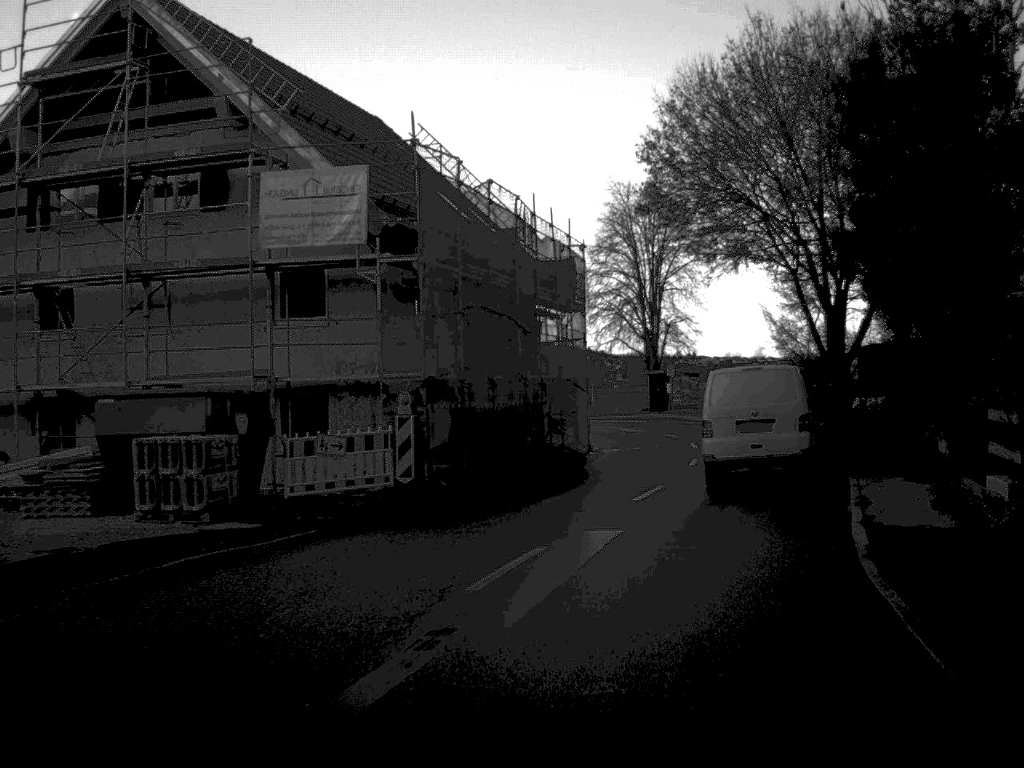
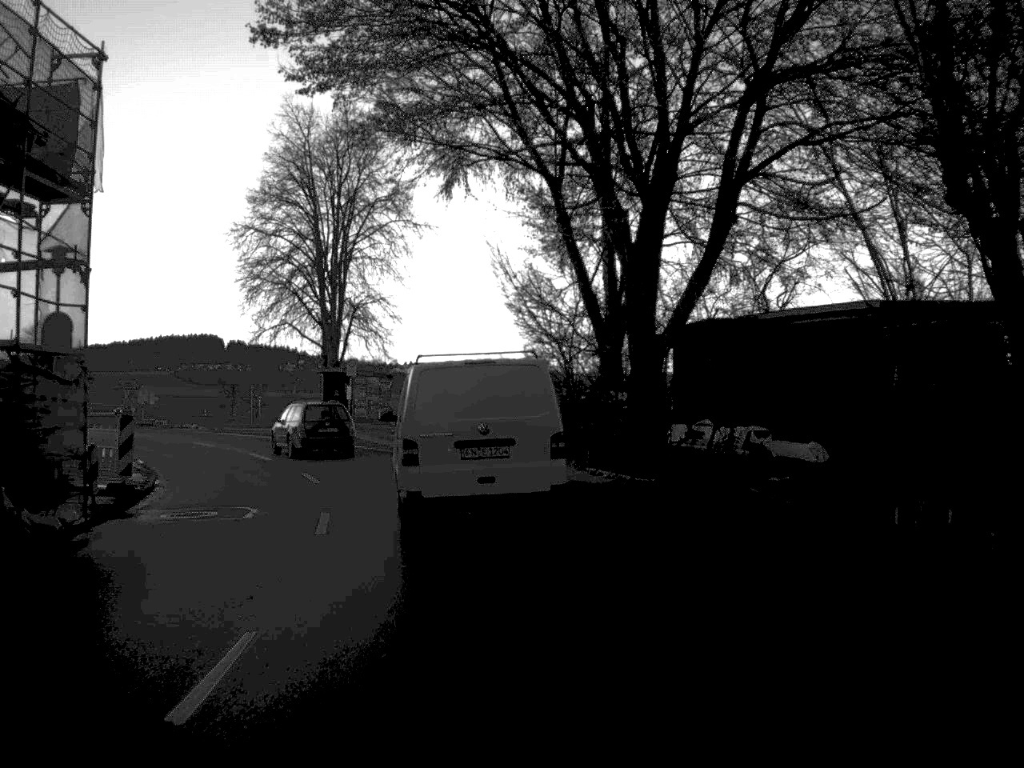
(+3.5, +21.9) m; +12°
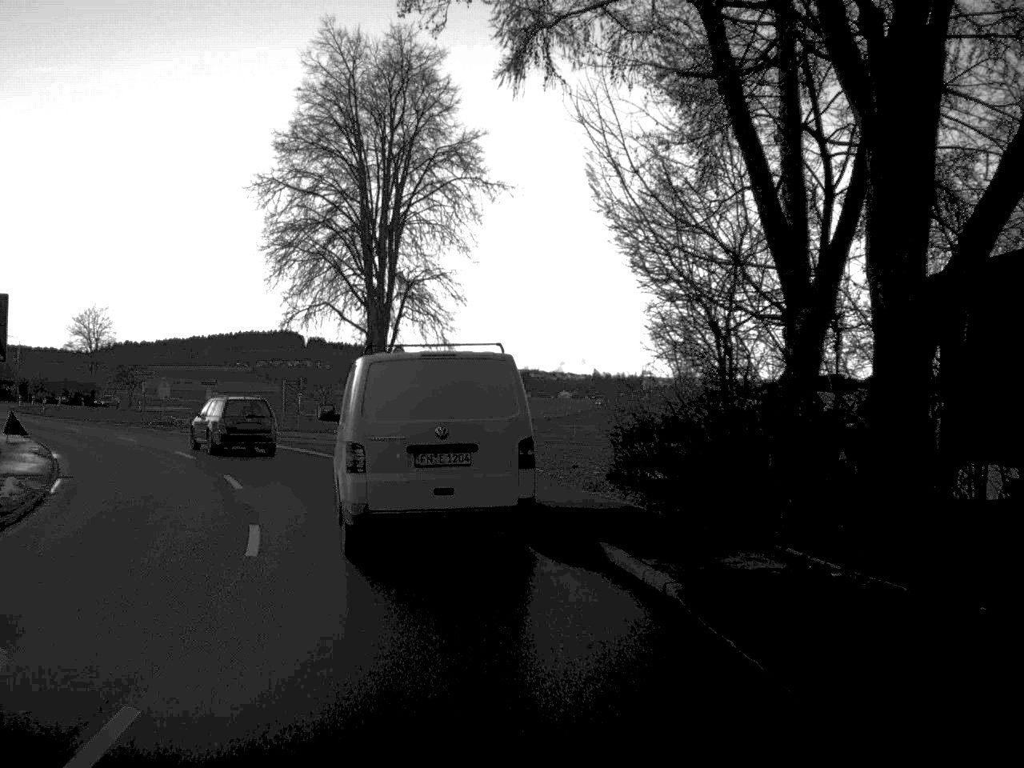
(-0.3, +11.6) m; -4°
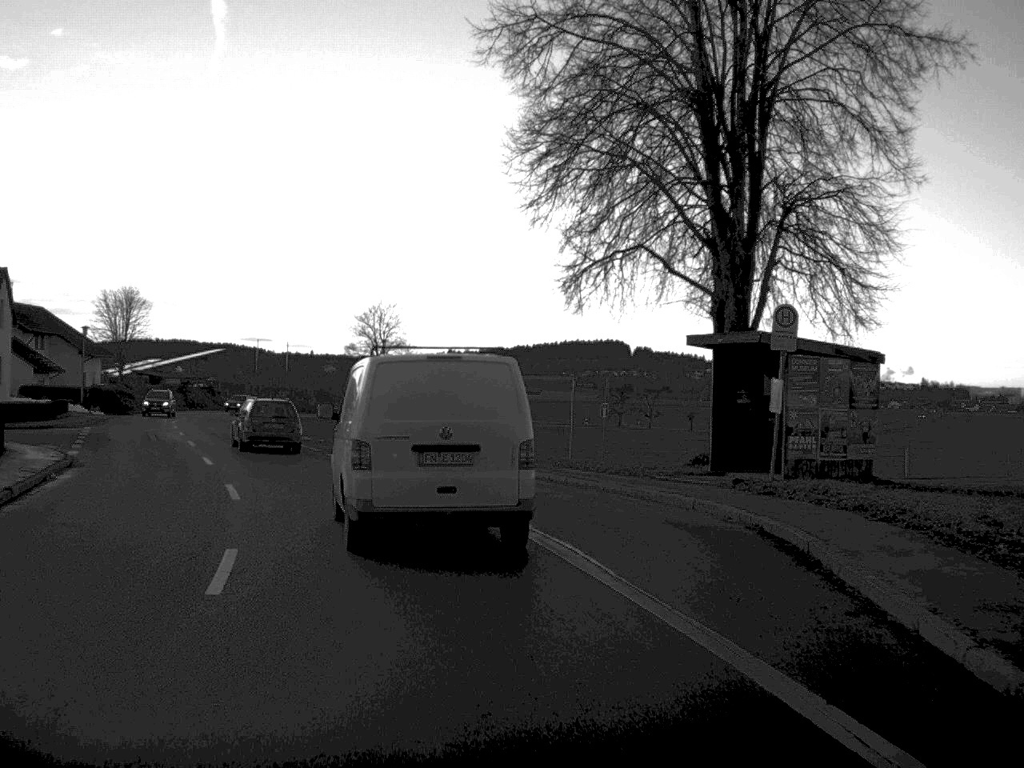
(-2.6, +20.7) m; -15°
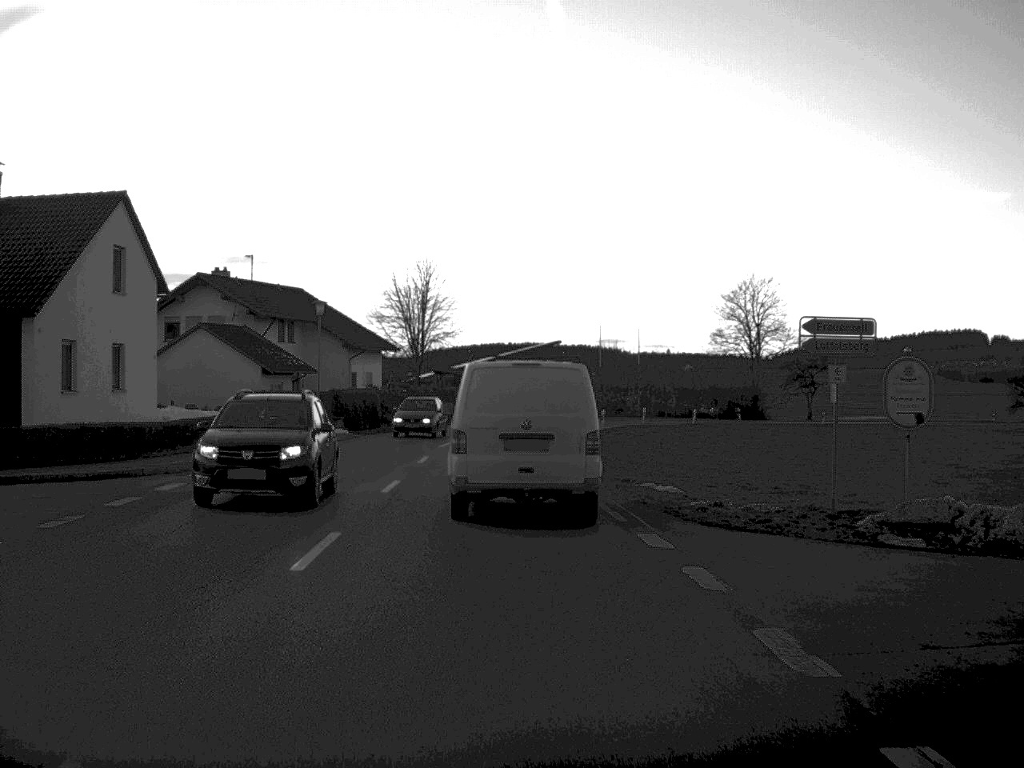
(-4.0, +25.7) m; -16°
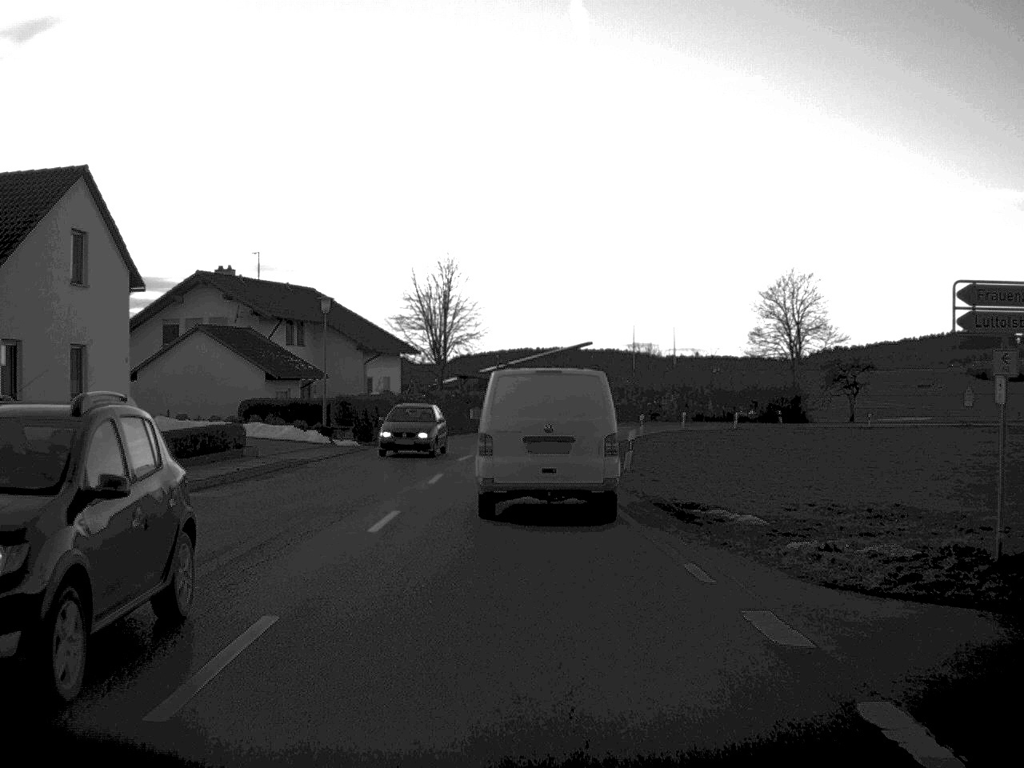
(-0.1, +5.2) m; -1°
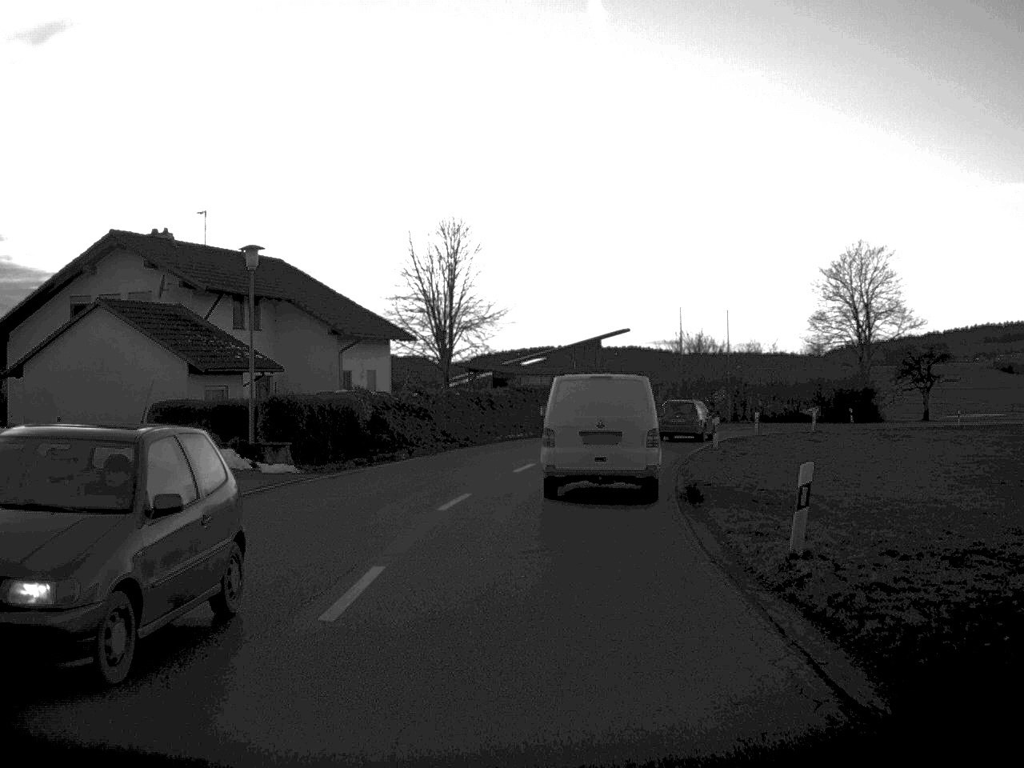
(-0.2, +15.0) m; -1°
